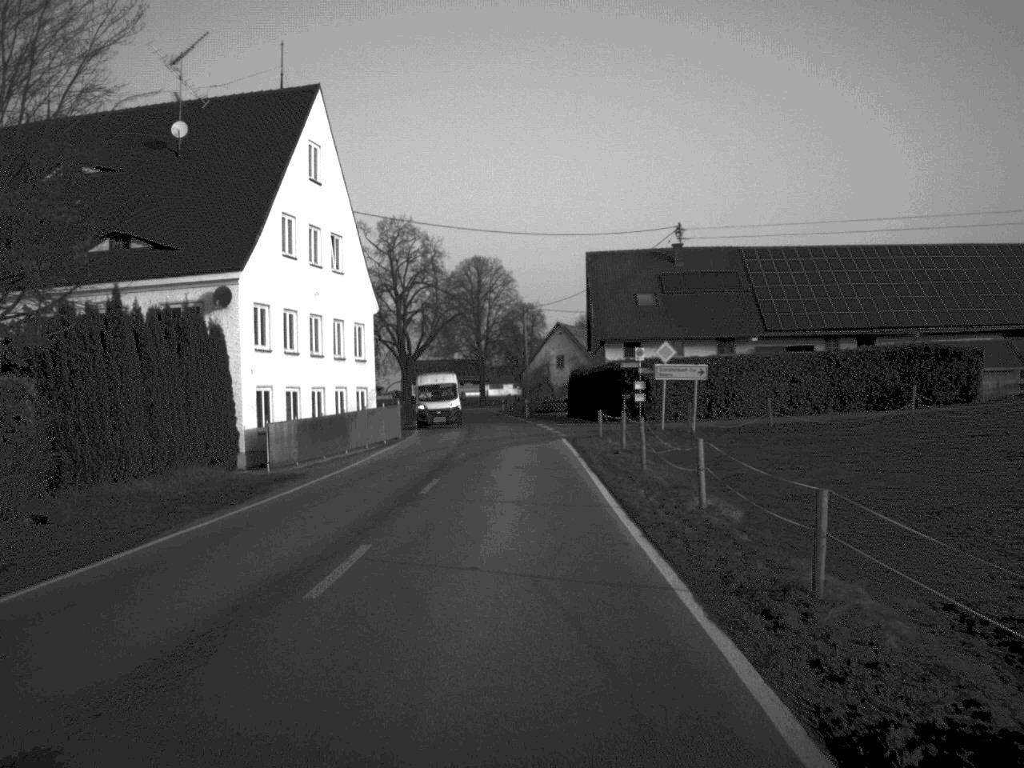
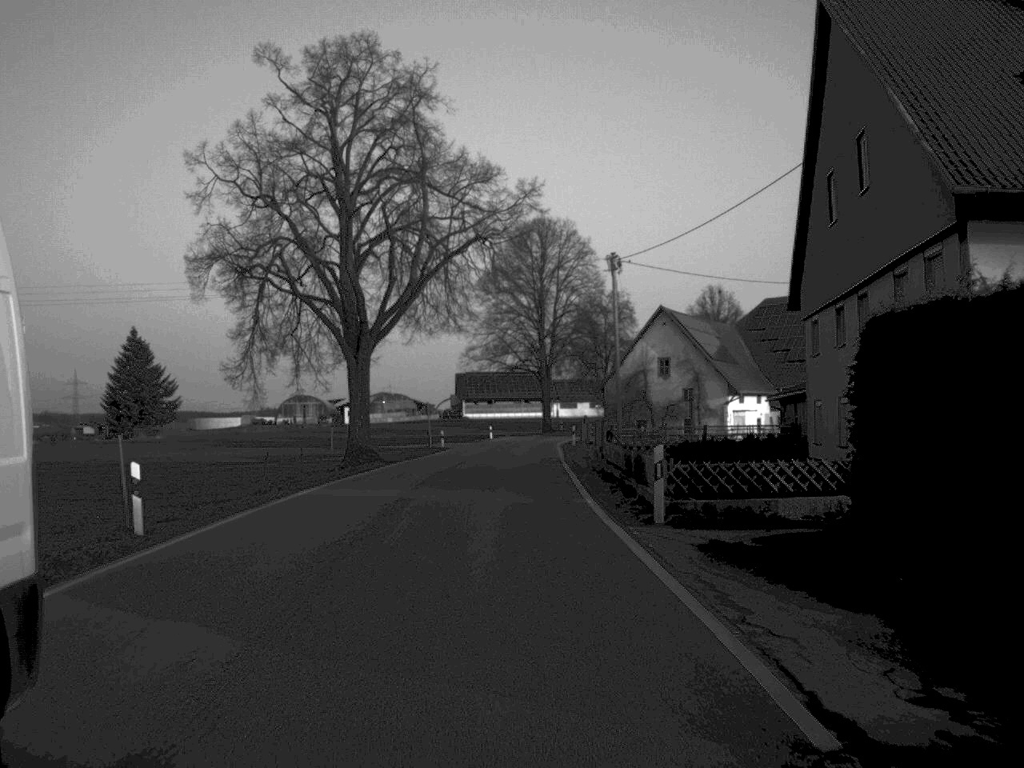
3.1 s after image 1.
(-0.7, +53.8) m; -3°
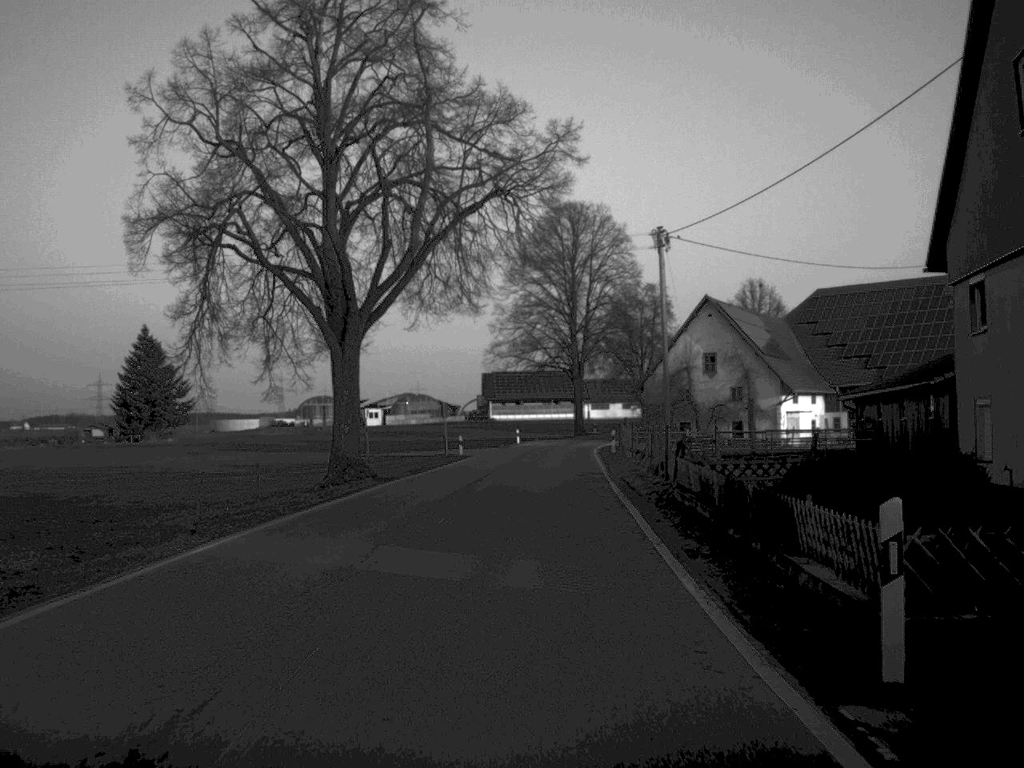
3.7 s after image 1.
(-0.1, +9.8) m; -1°
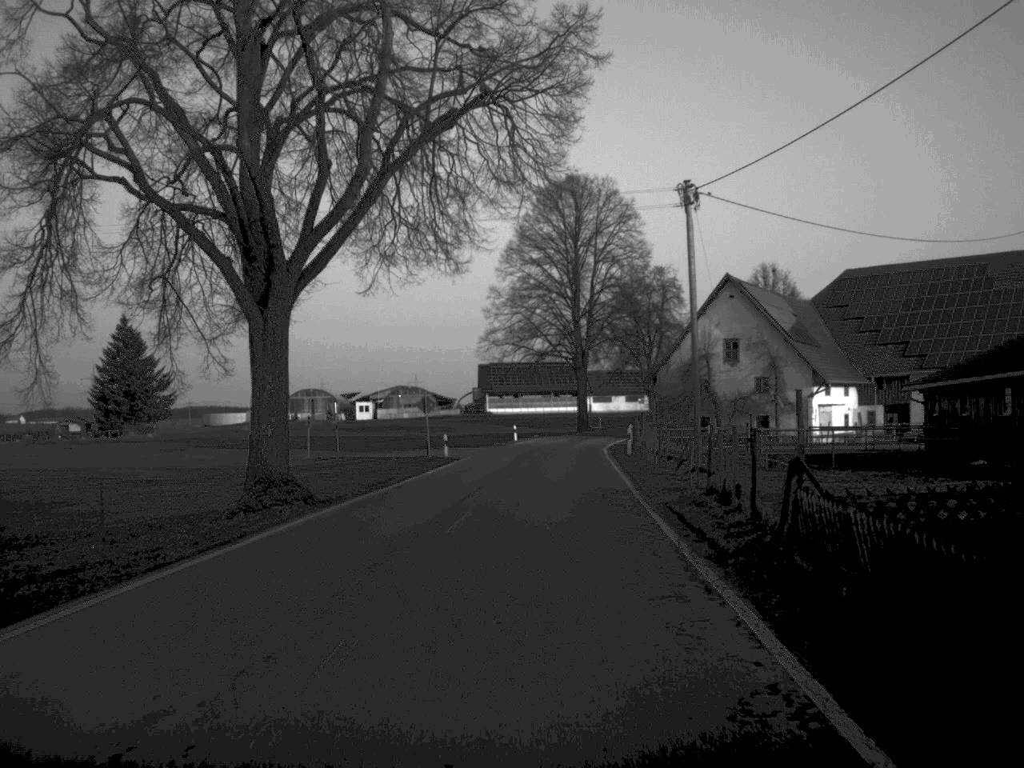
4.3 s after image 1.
(0.0, +10.2) m; 0°
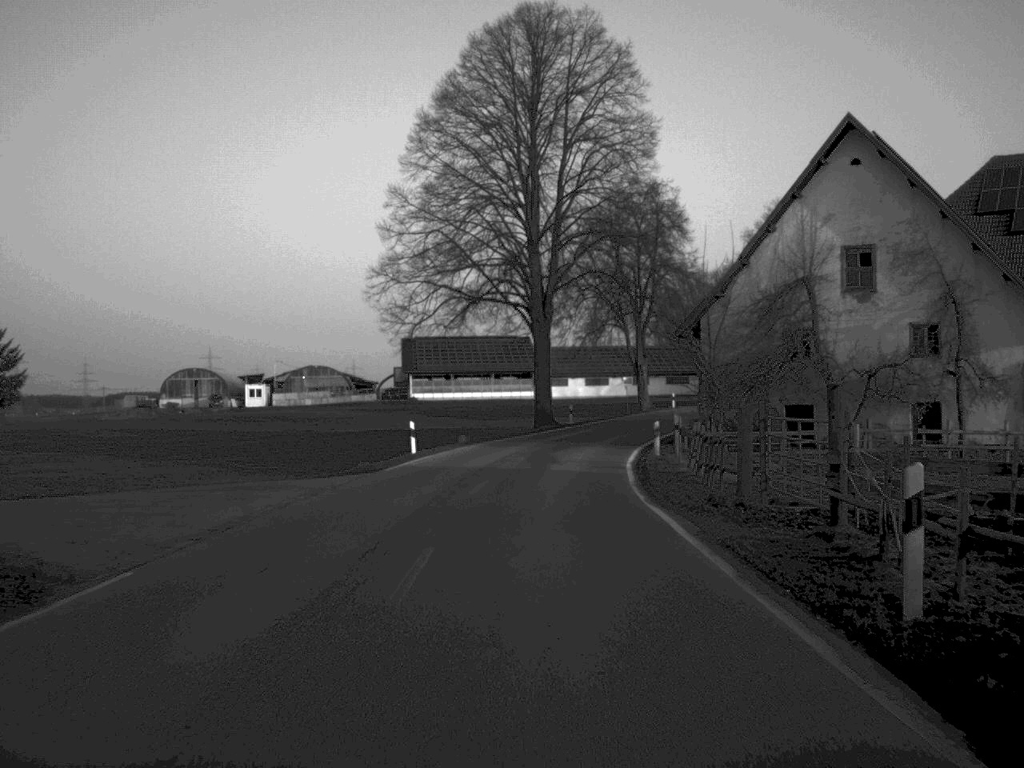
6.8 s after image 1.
(+0.9, +41.4) m; +3°
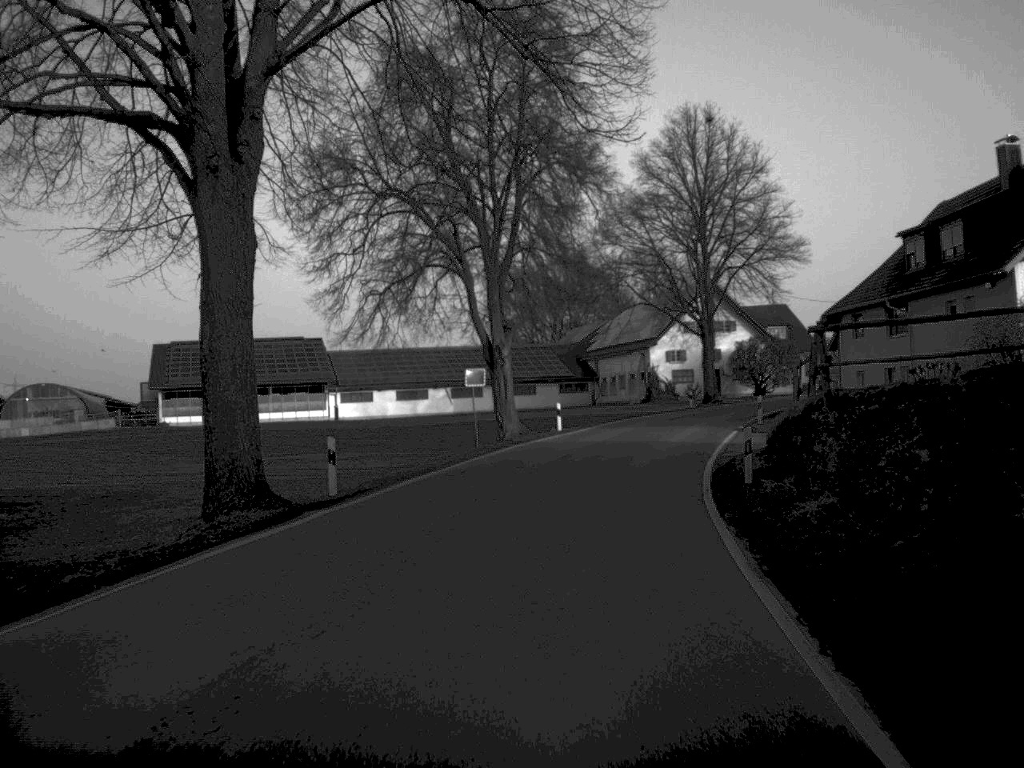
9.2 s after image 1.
(+2.3, +42.1) m; +8°
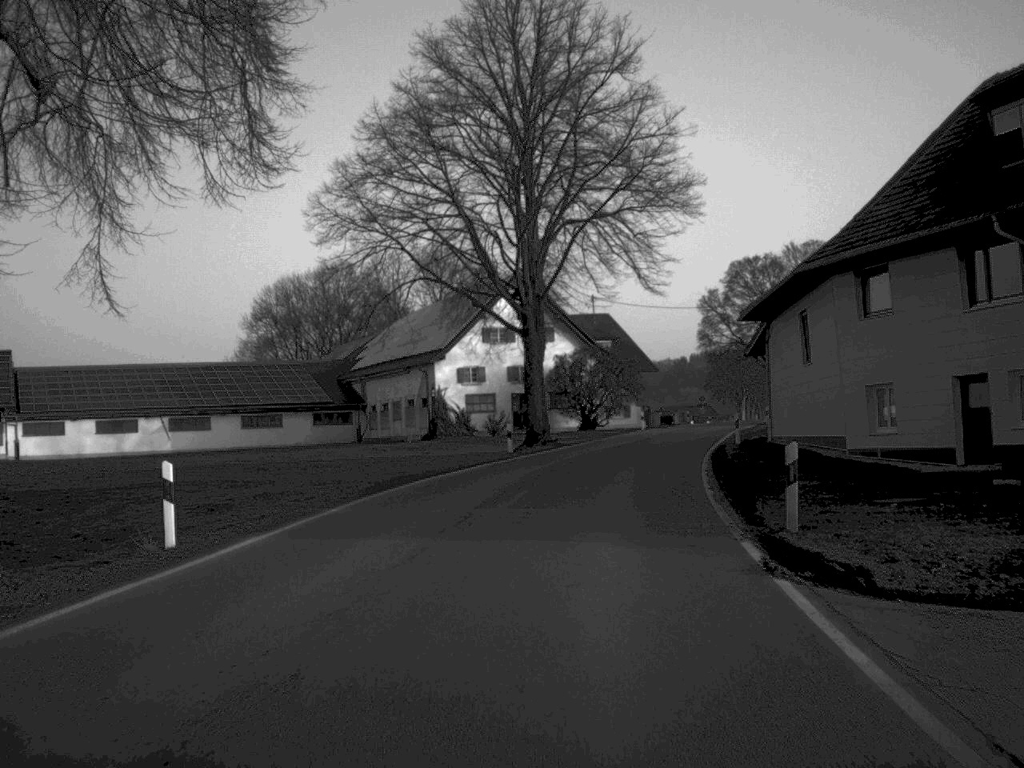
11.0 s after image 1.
(+2.6, +30.4) m; +10°
